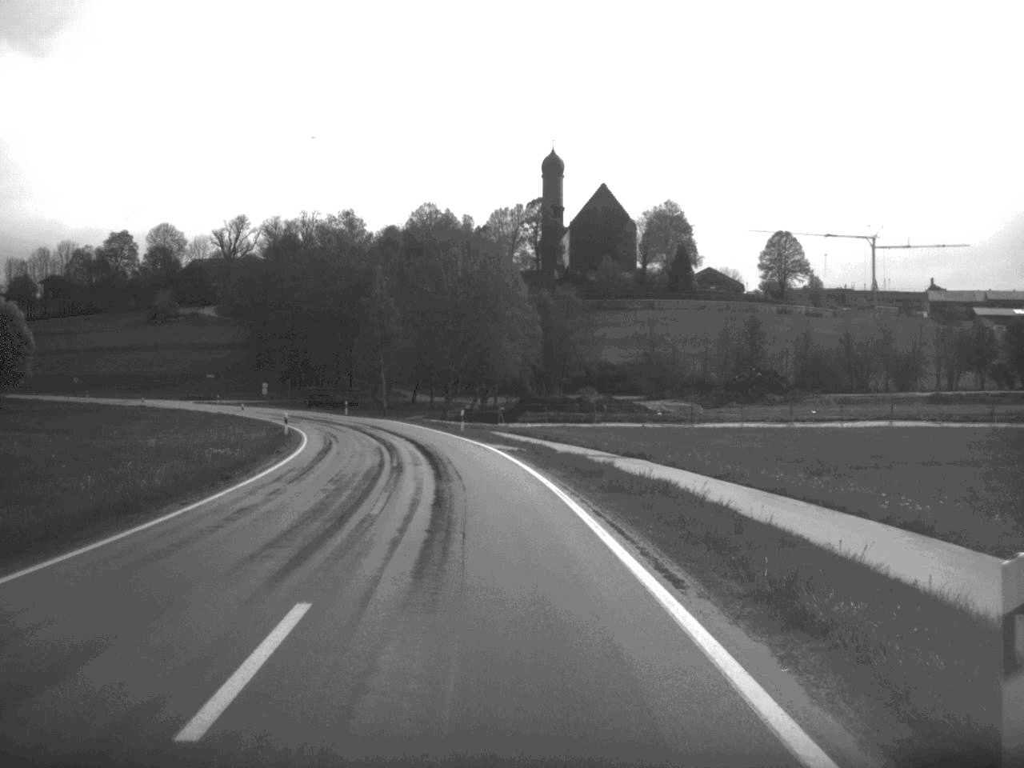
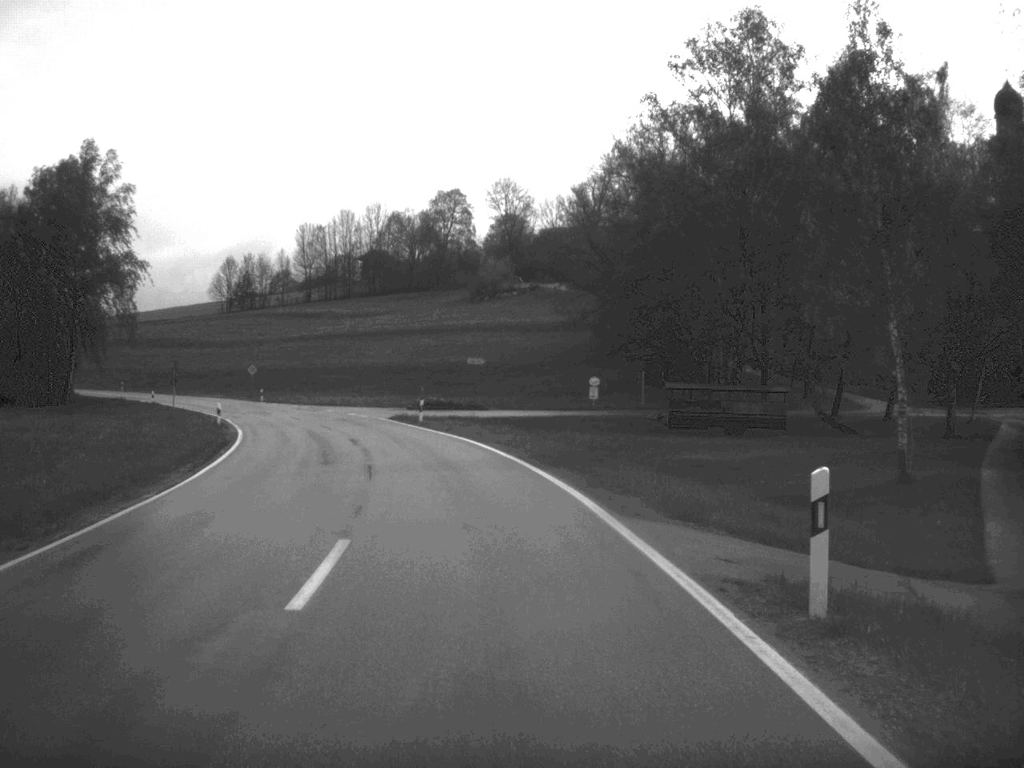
(-11.8, +79.0) m; -18°
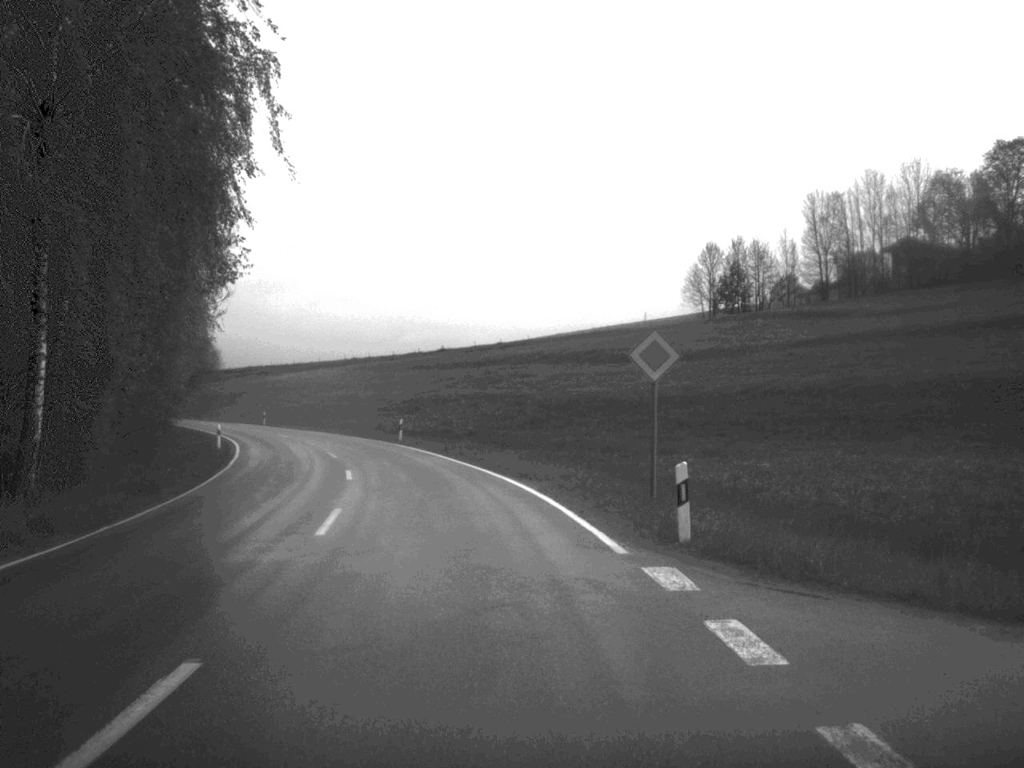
(-14.8, +75.1) m; -23°
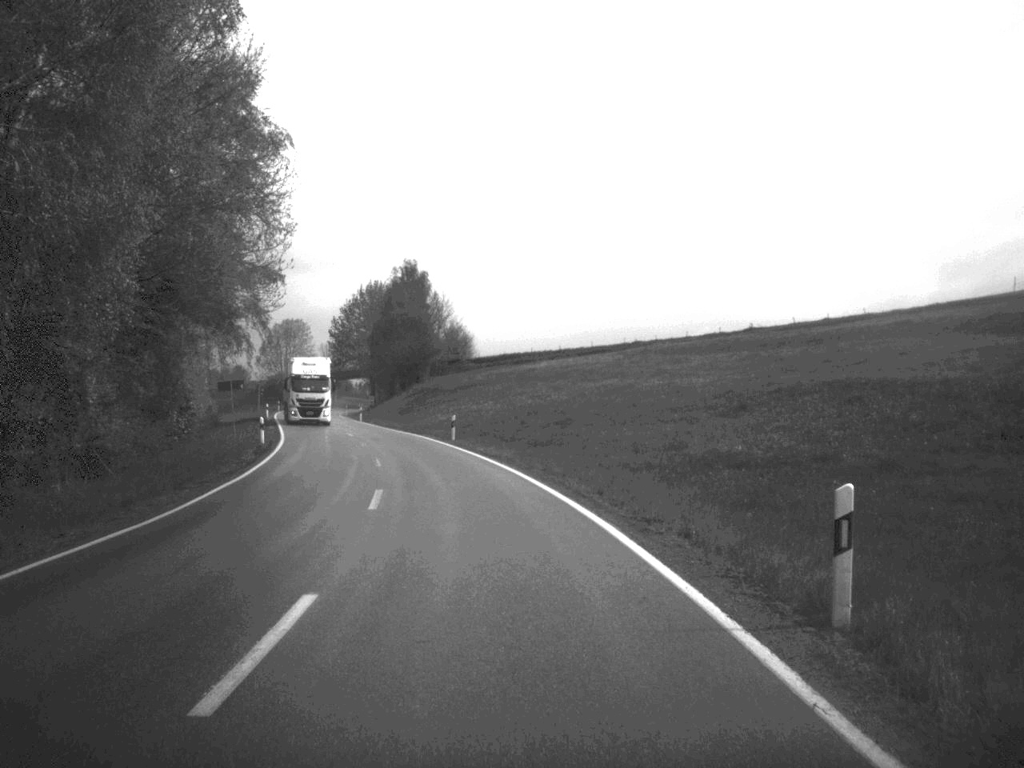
(-5.3, +44.3) m; -13°
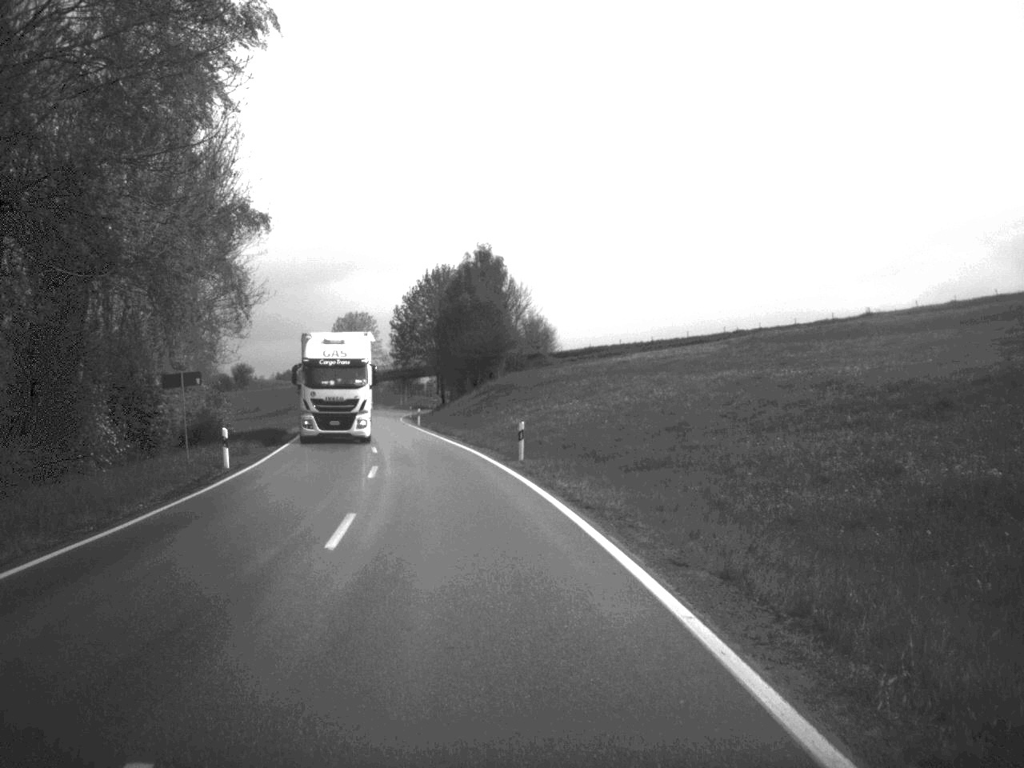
(-0.6, +17.1) m; -4°
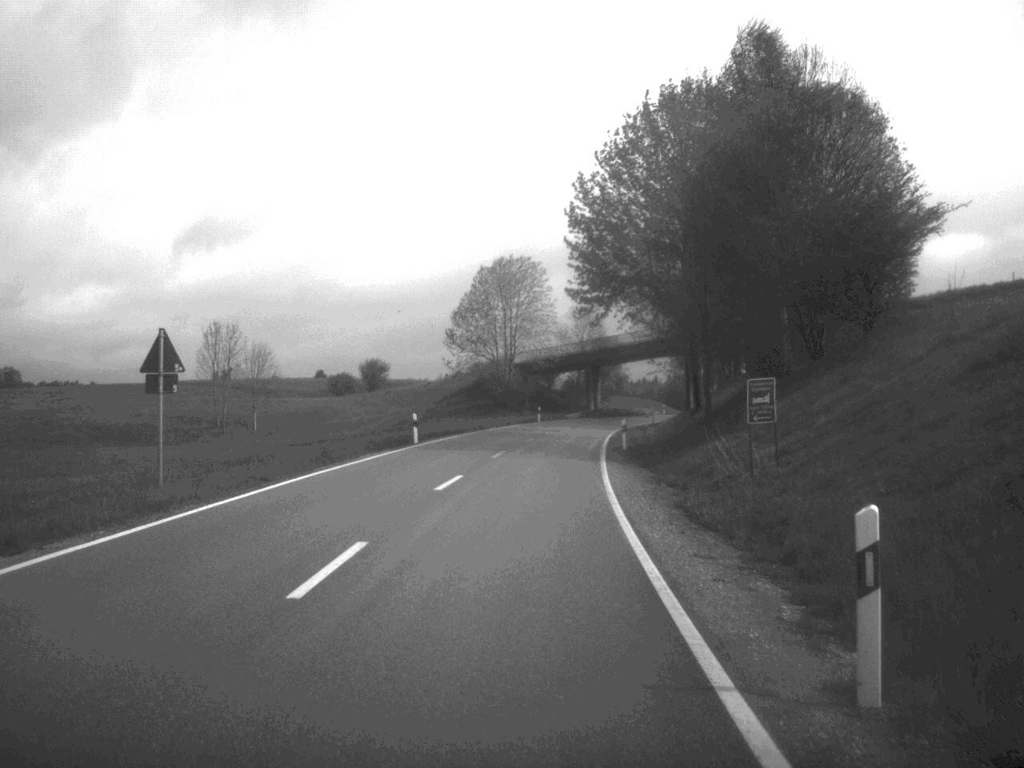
(-7.4, +73.5) m; -8°
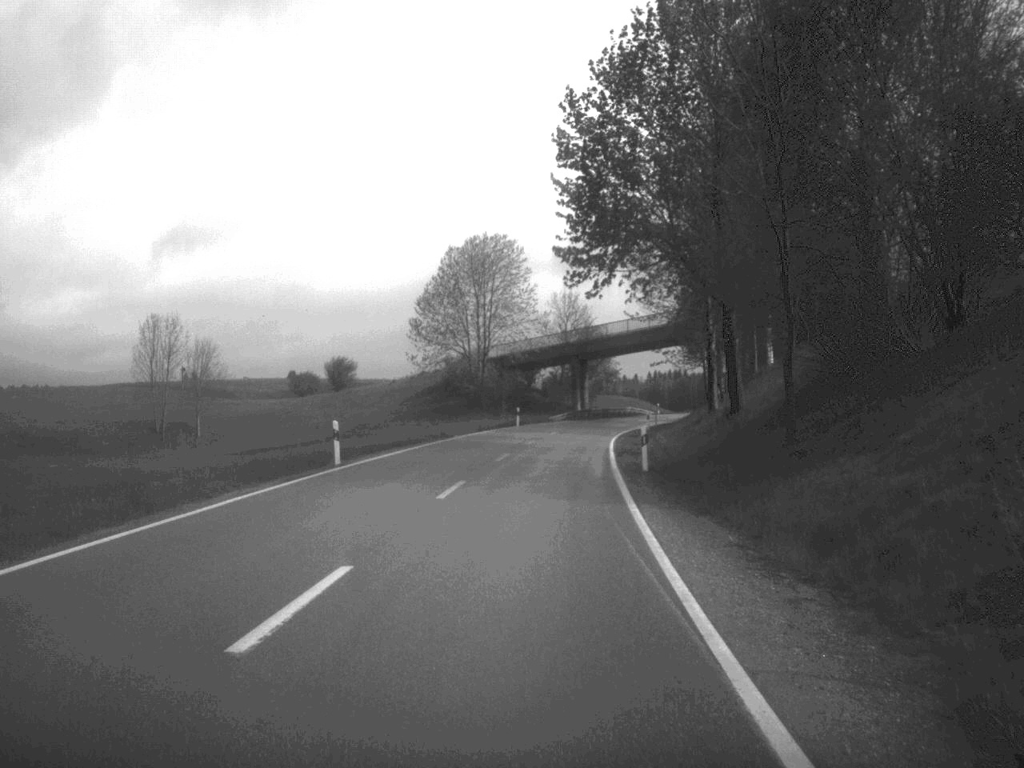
(+0.1, +14.2) m; +1°
